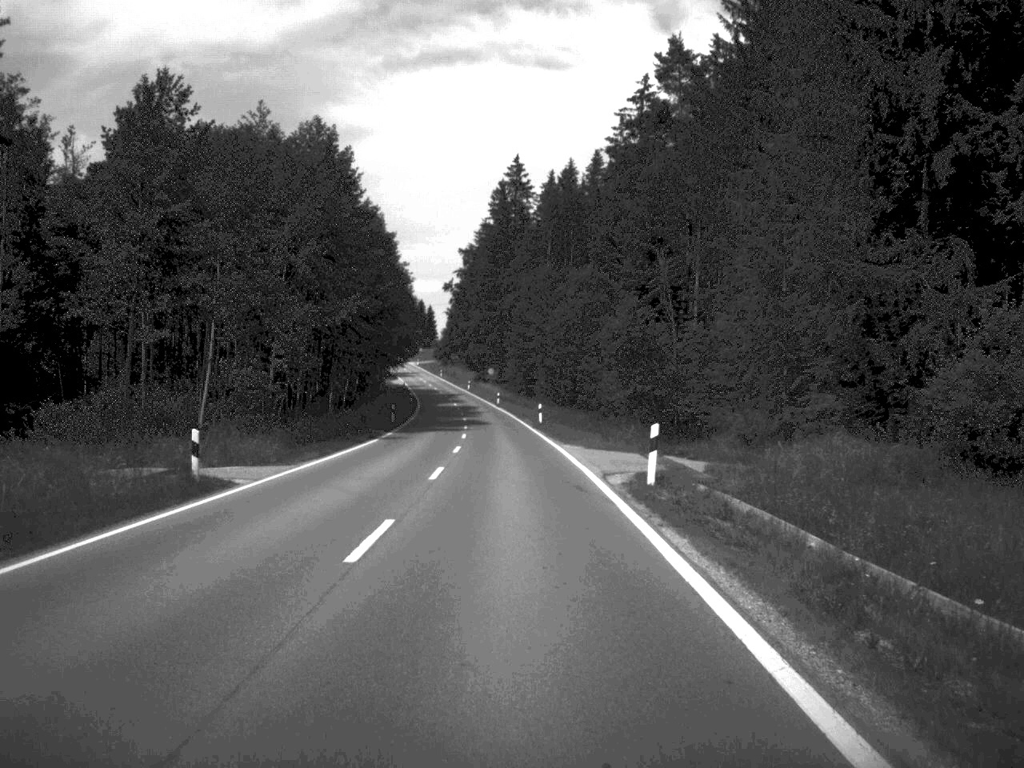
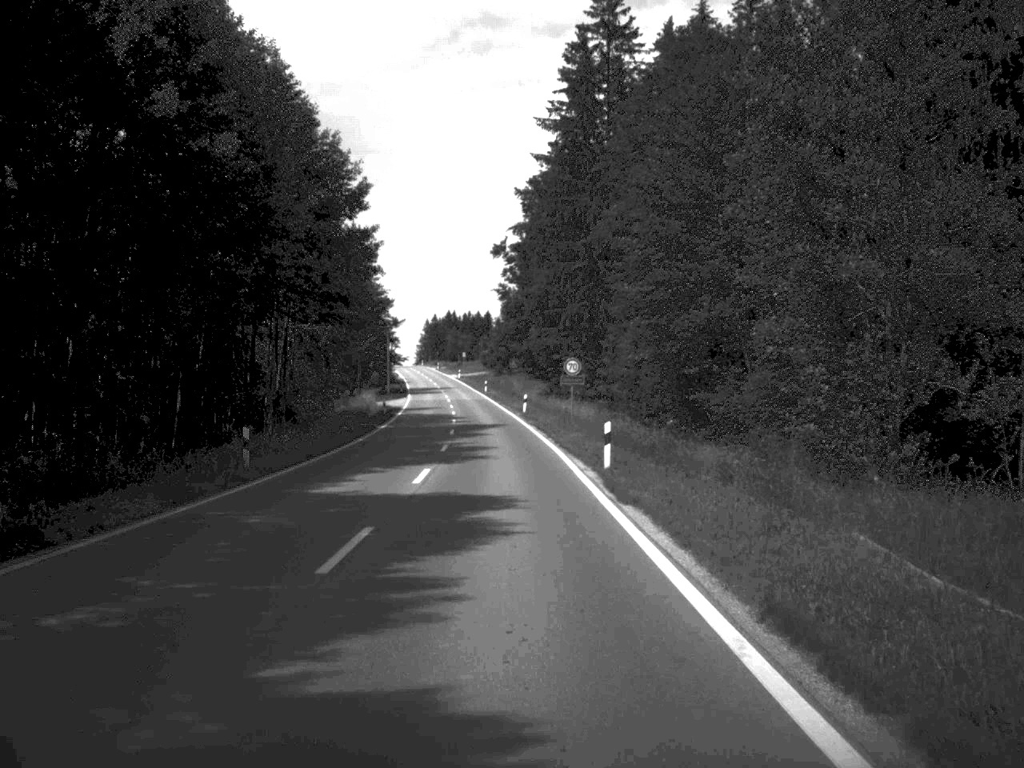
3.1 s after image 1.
(-2.4, +83.3) m; -4°
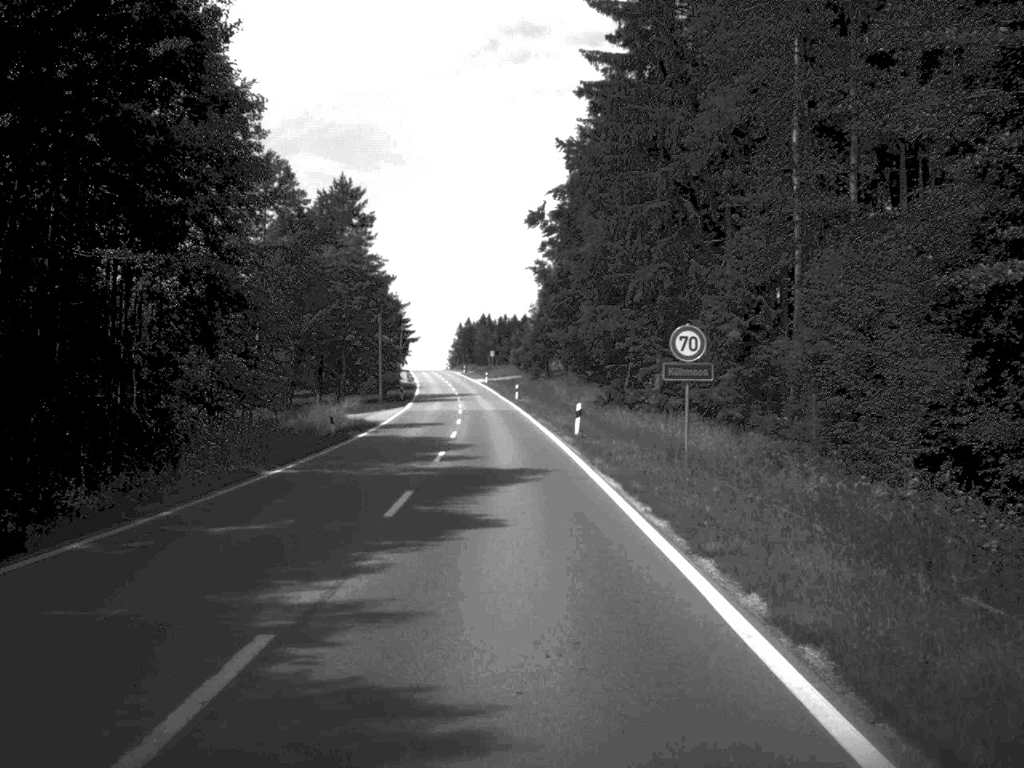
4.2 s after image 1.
(-0.5, +30.6) m; -2°
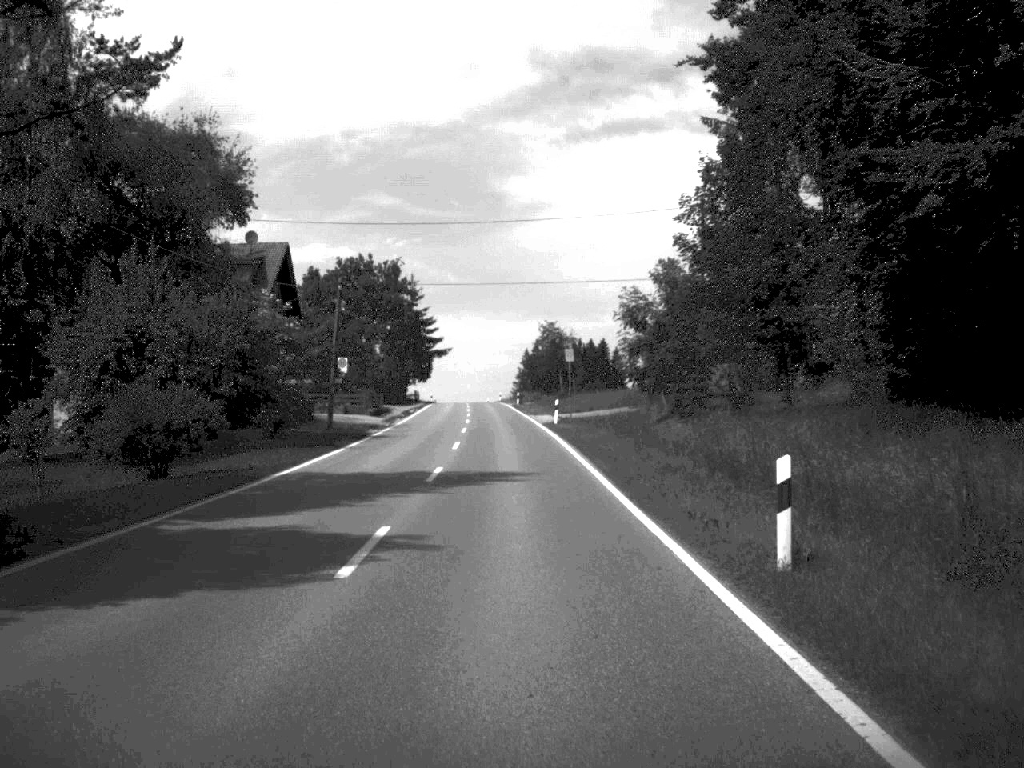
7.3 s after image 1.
(-2.2, +73.4) m; -3°
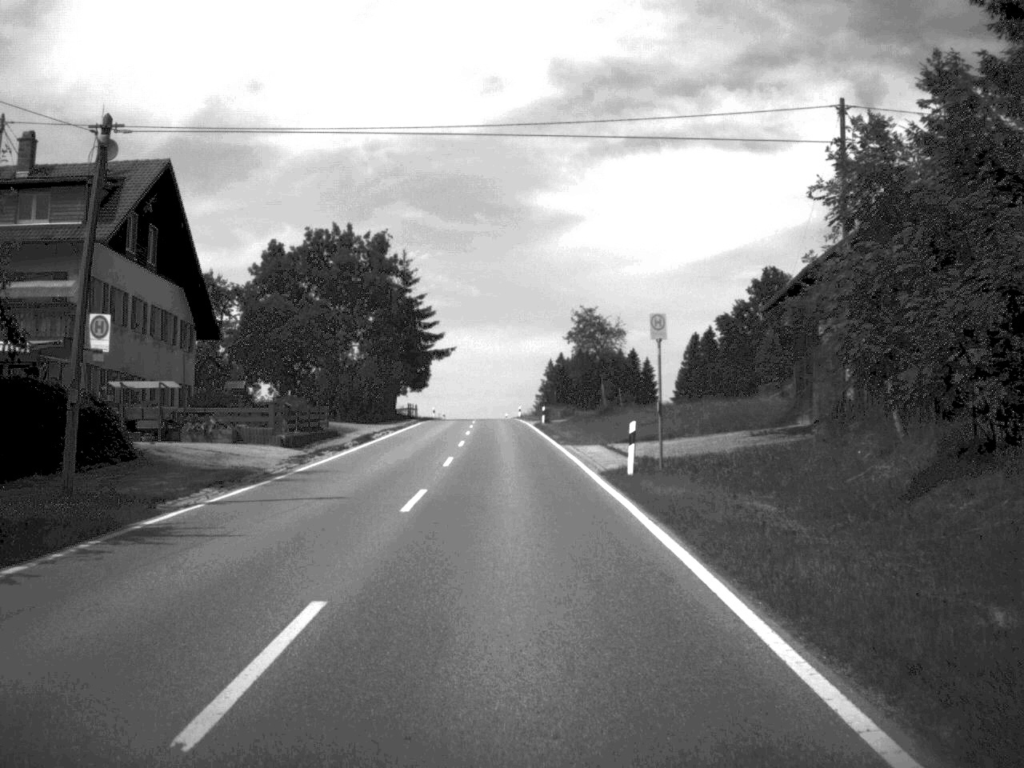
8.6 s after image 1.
(-0.3, +29.1) m; -1°
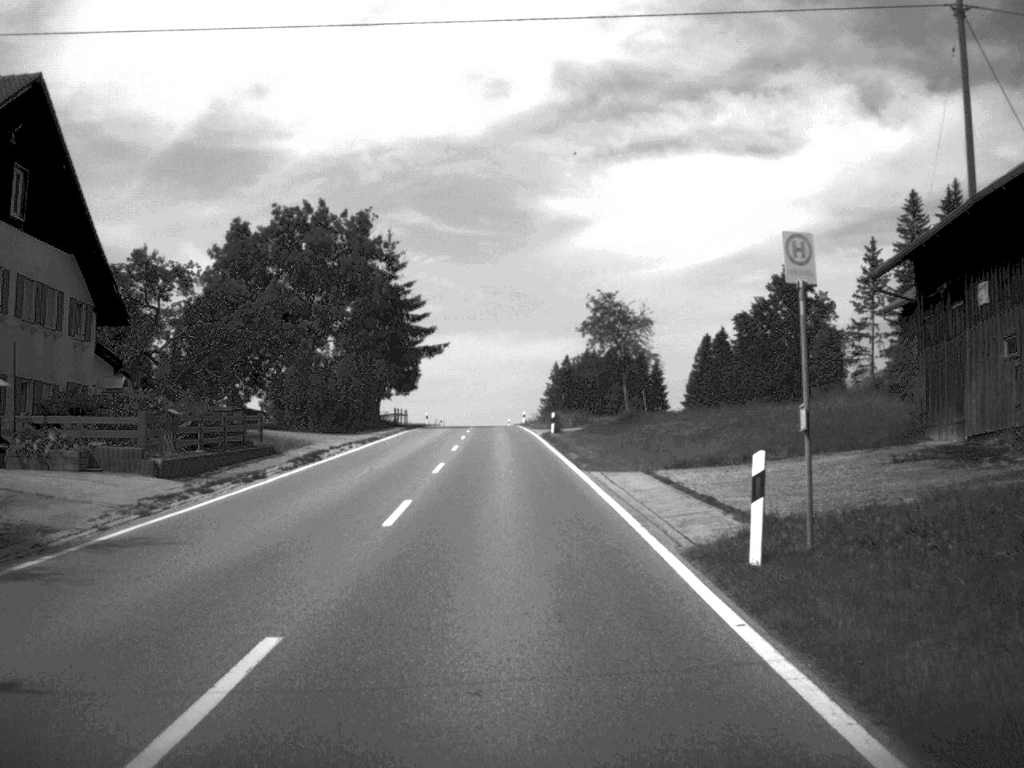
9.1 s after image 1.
(0.0, +13.1) m; 0°
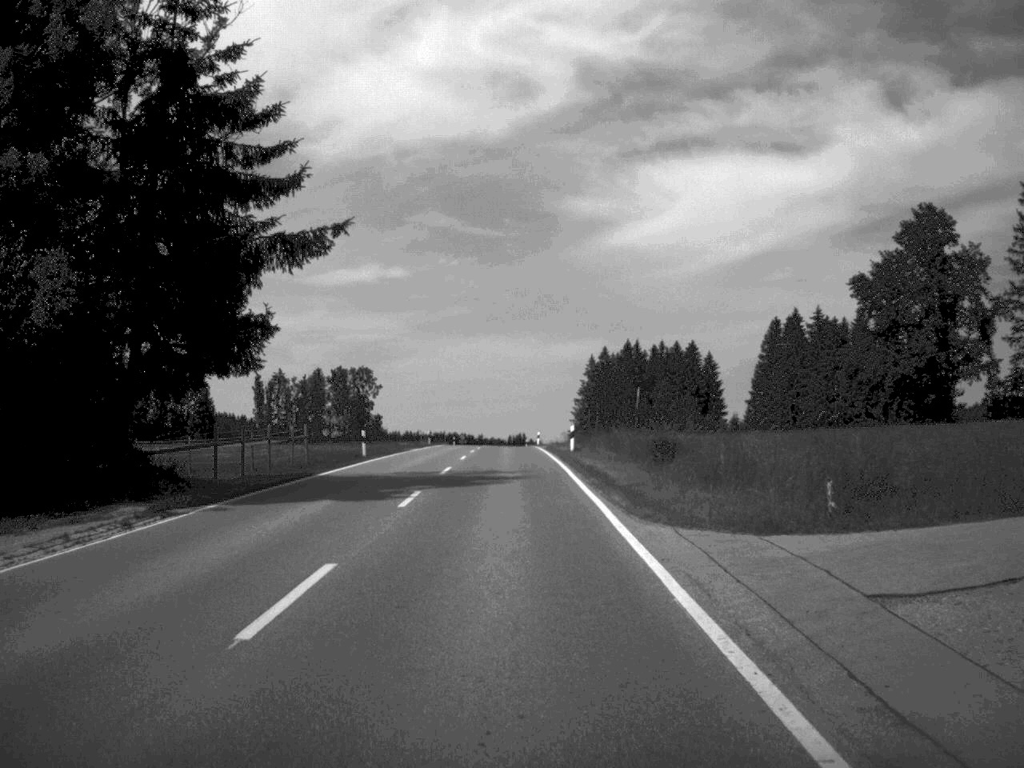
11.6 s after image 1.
(-0.8, +54.5) m; -1°
